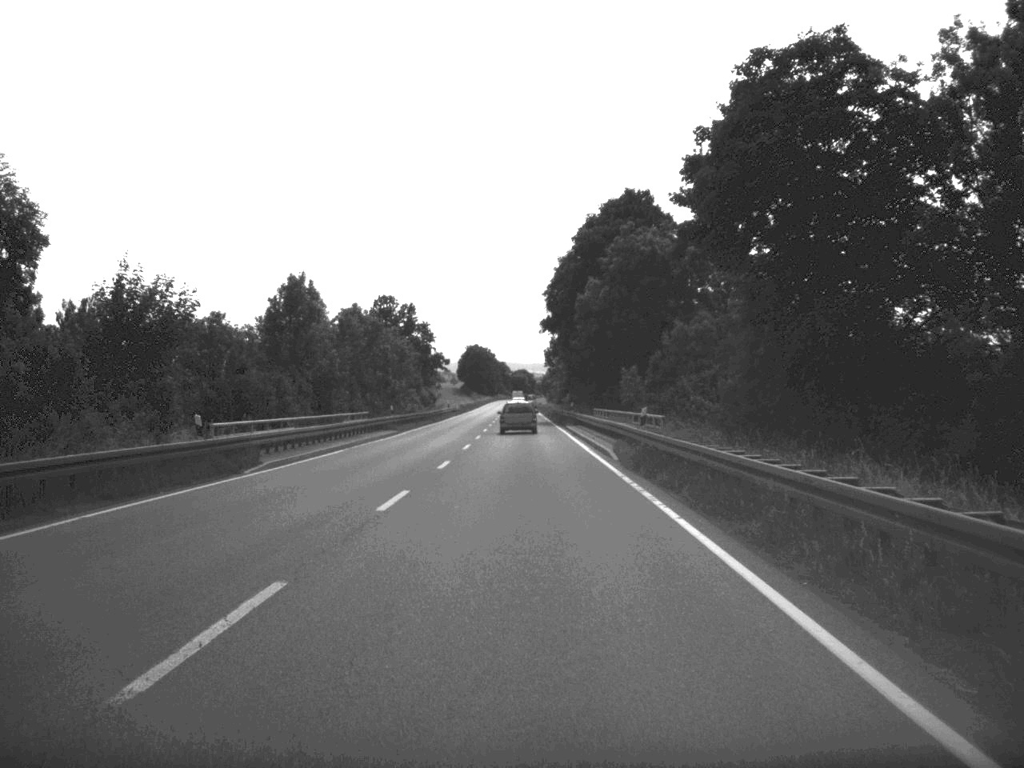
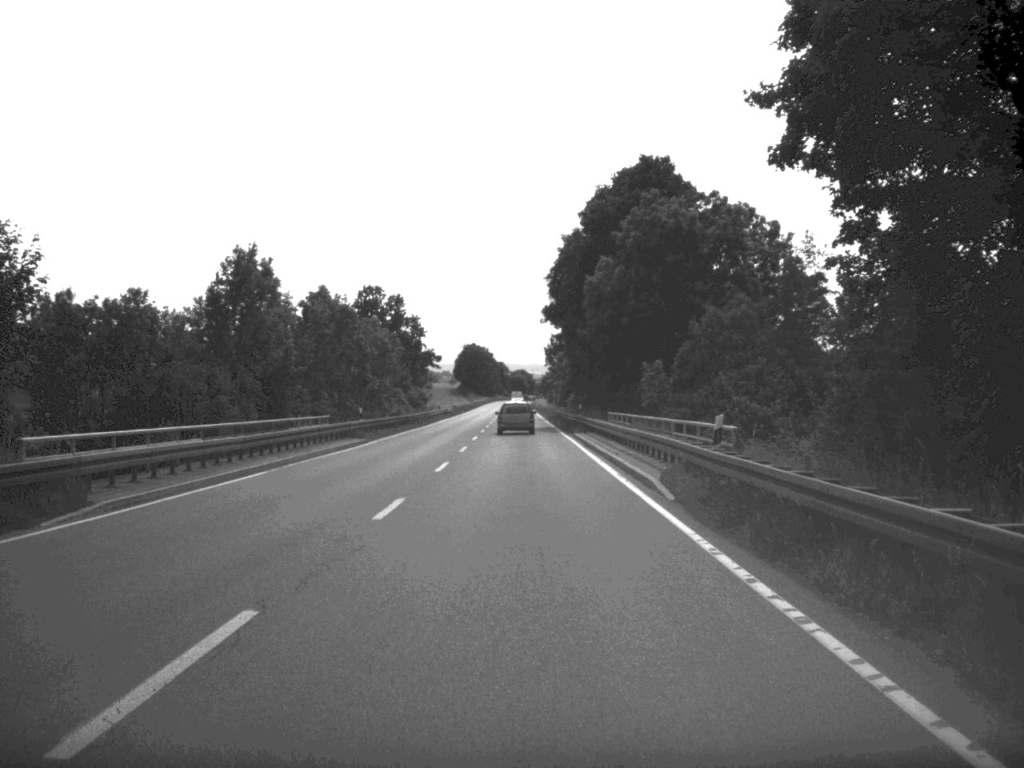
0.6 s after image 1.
(0.0, +12.4) m; 0°
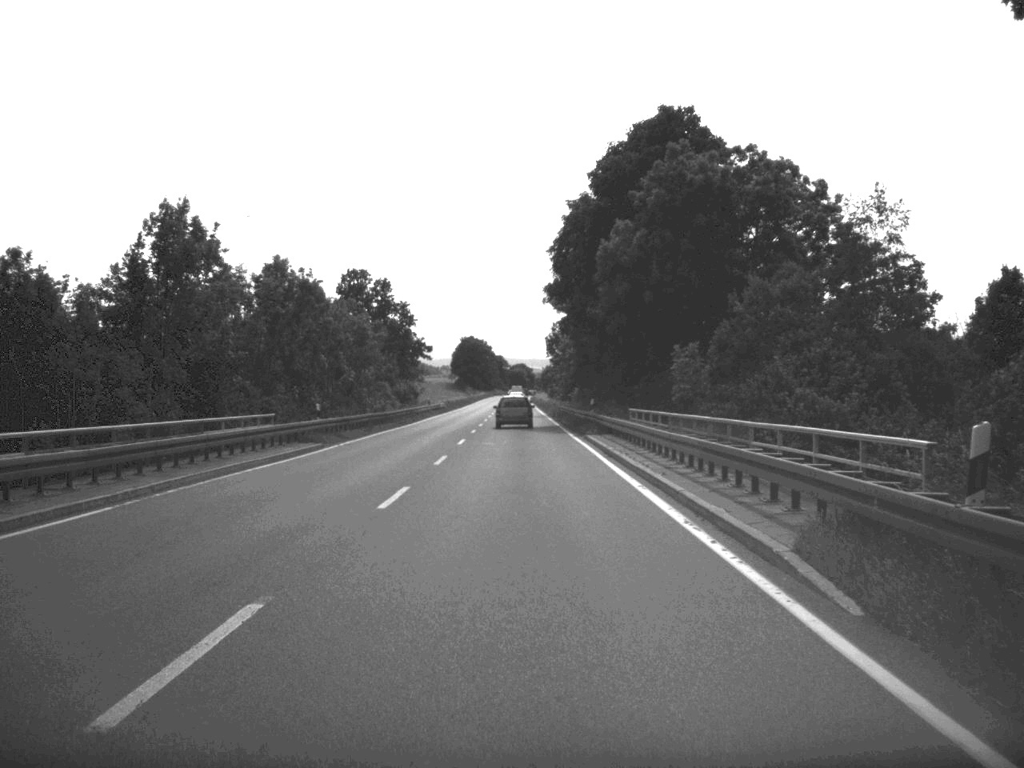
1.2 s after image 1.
(0.0, +11.3) m; 0°
